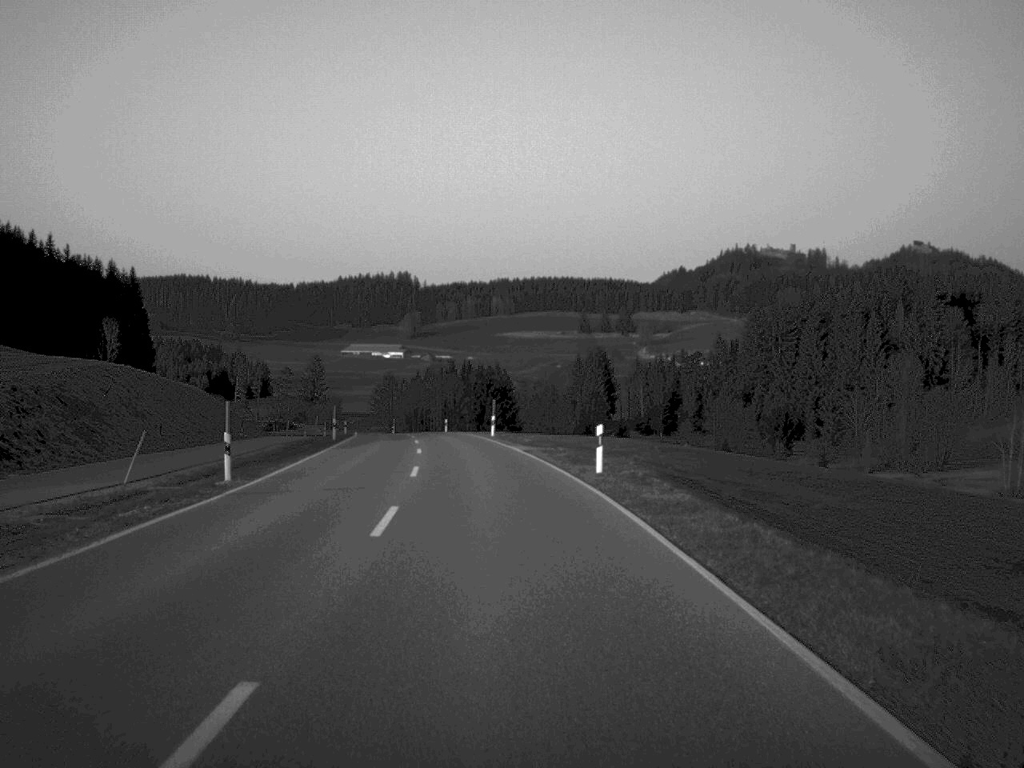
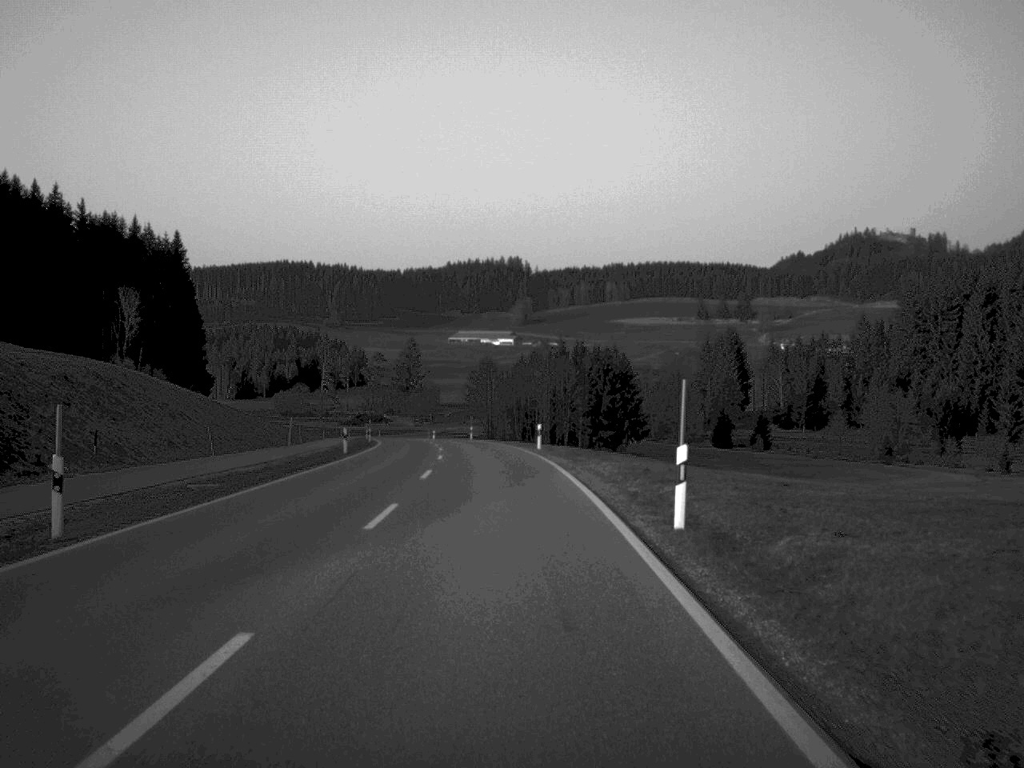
(-2.0, +46.1) m; -5°
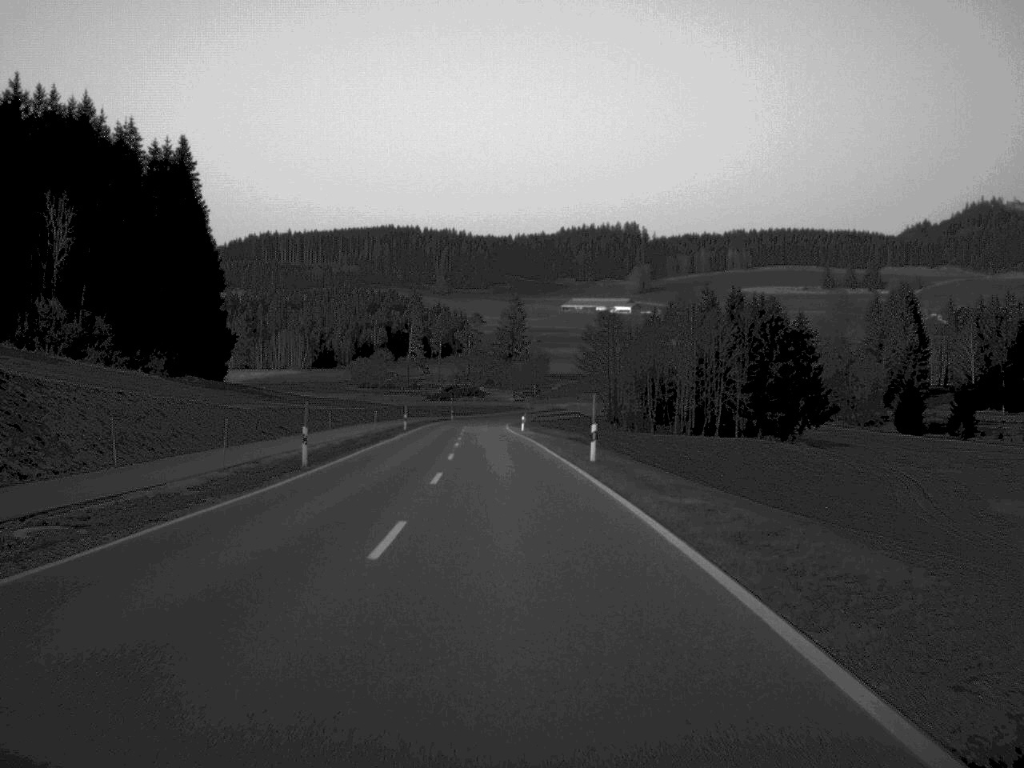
(-2.8, +62.8) m; -5°
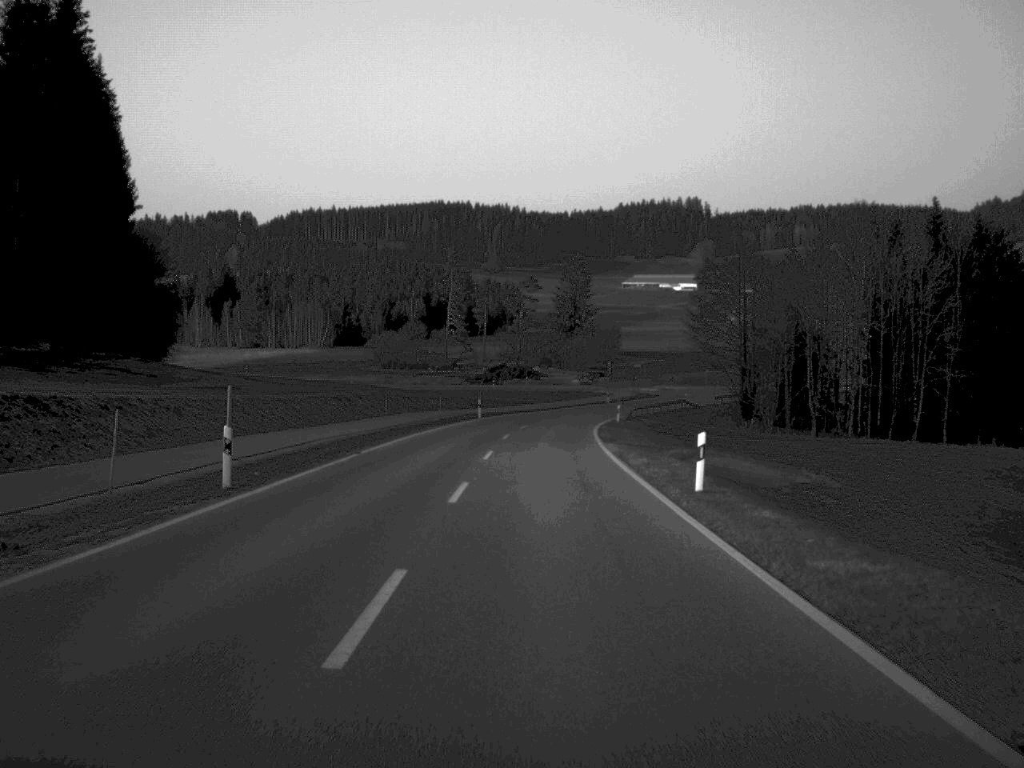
(-2.0, +63.0) m; -2°
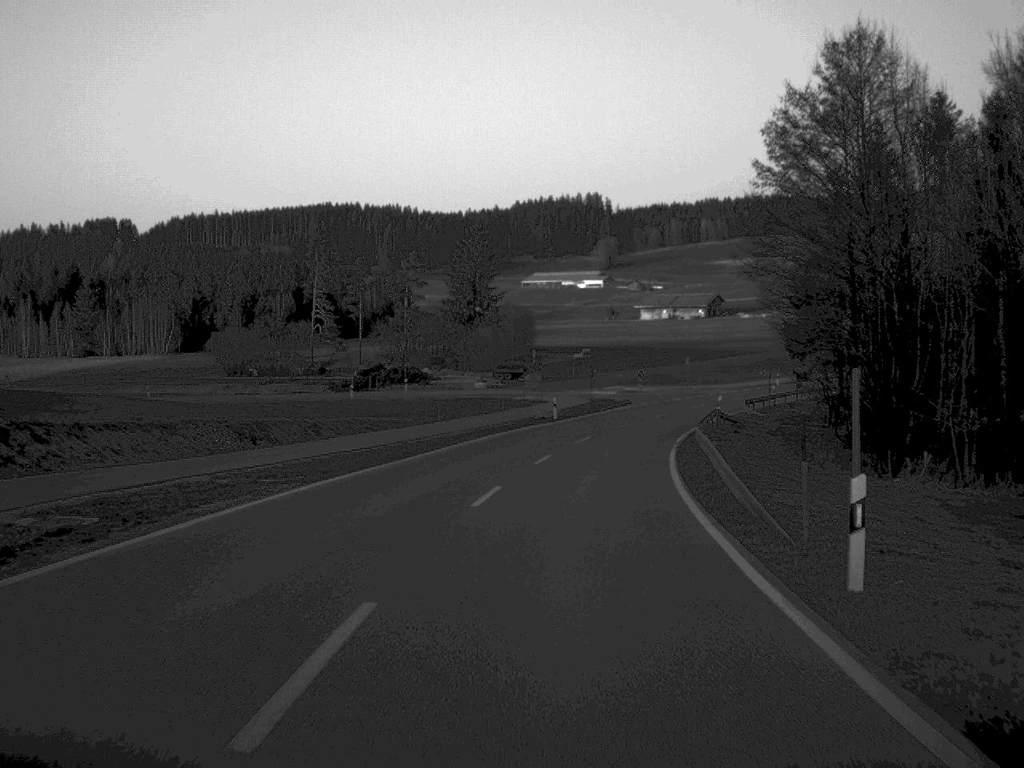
(+1.6, +59.5) m; +5°
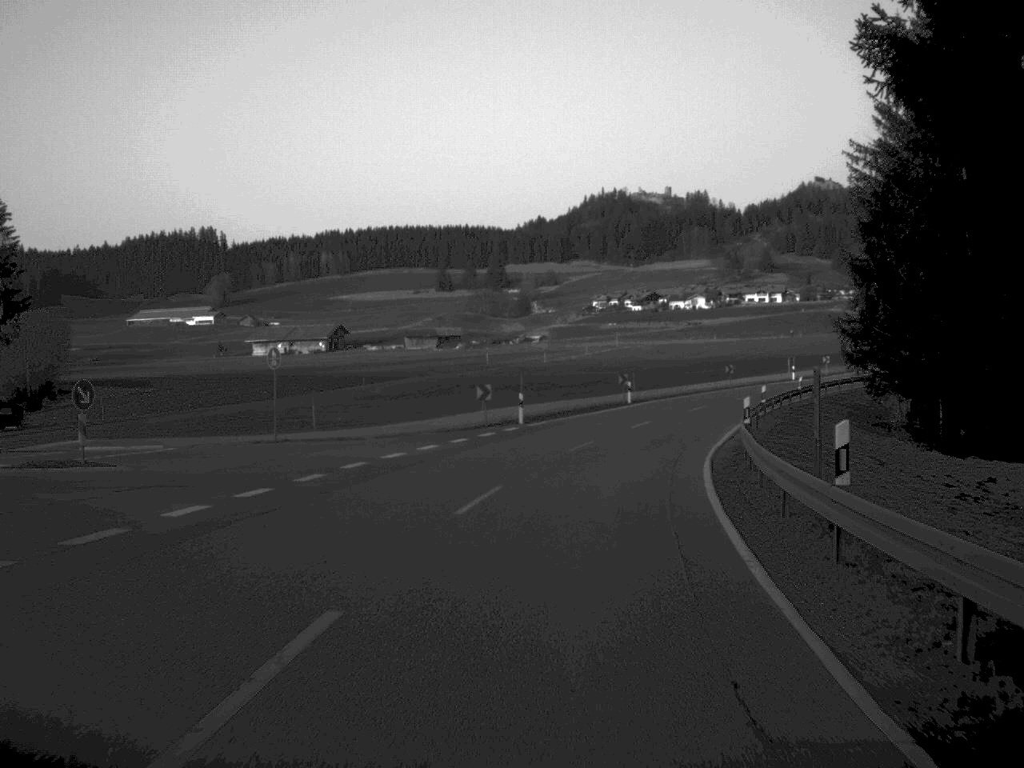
(+9.8, +69.3) m; +17°
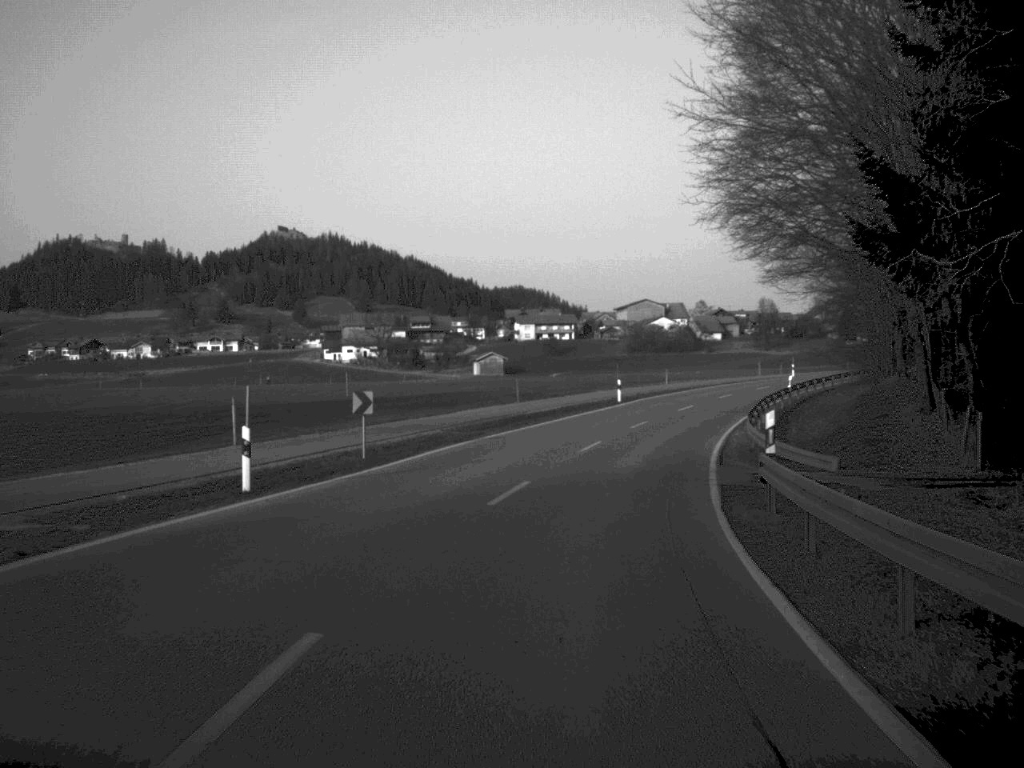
(+14.7, +69.1) m; +24°
